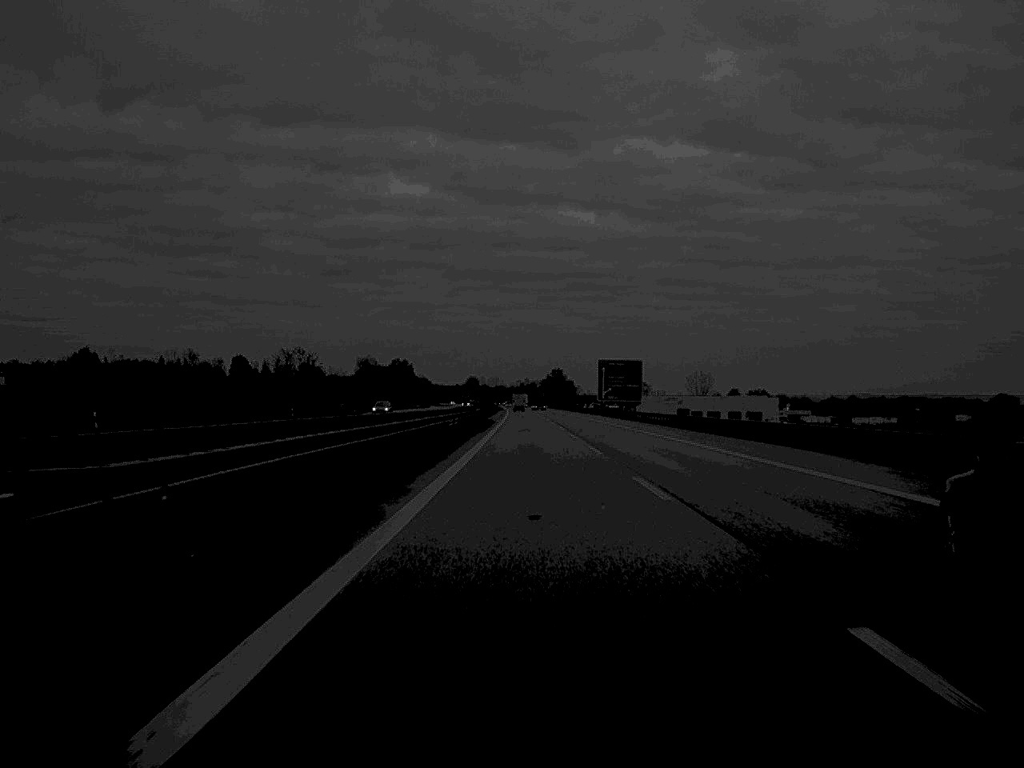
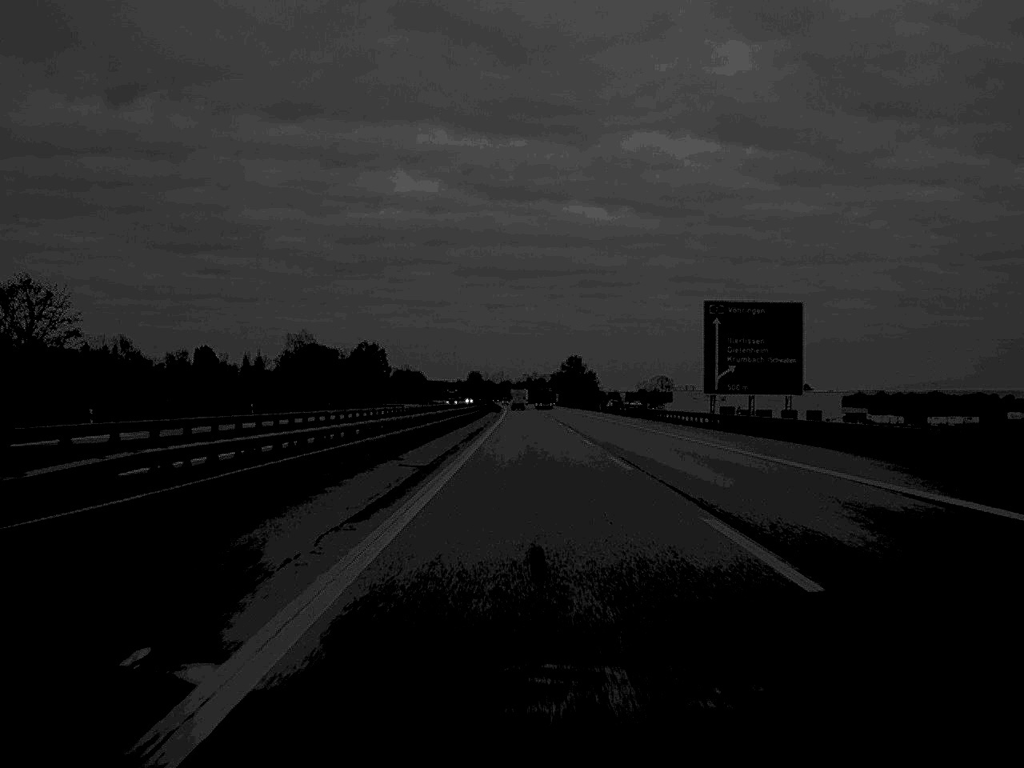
(-0.3, +99.0) m; 0°
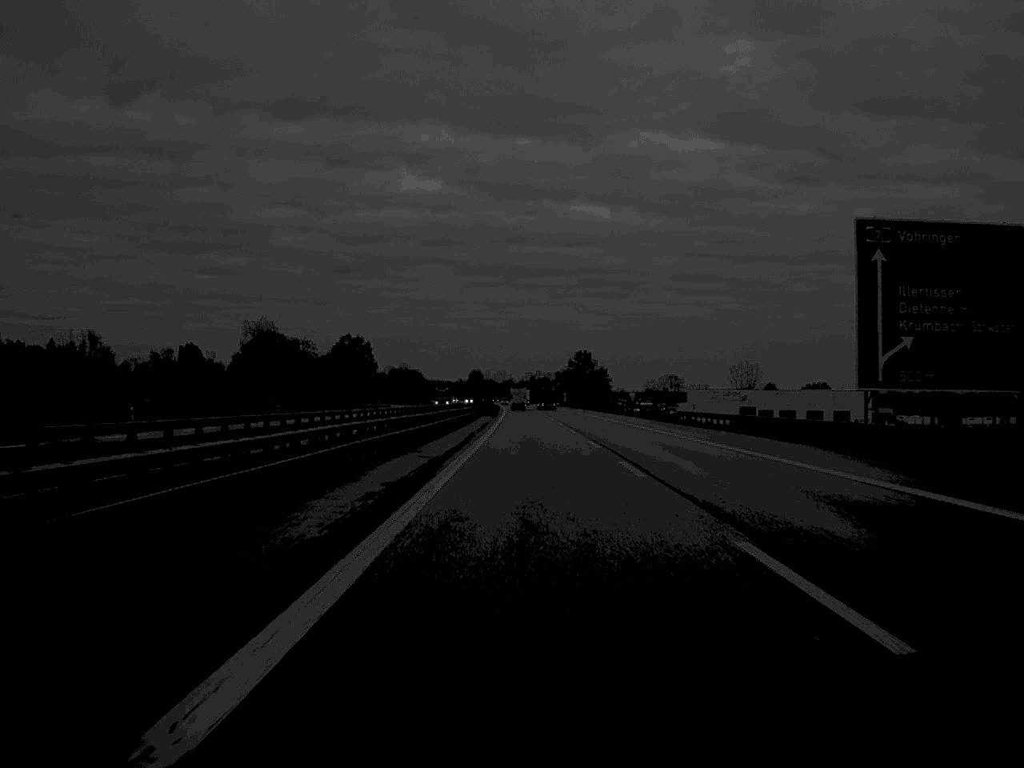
(0.0, +34.3) m; 0°
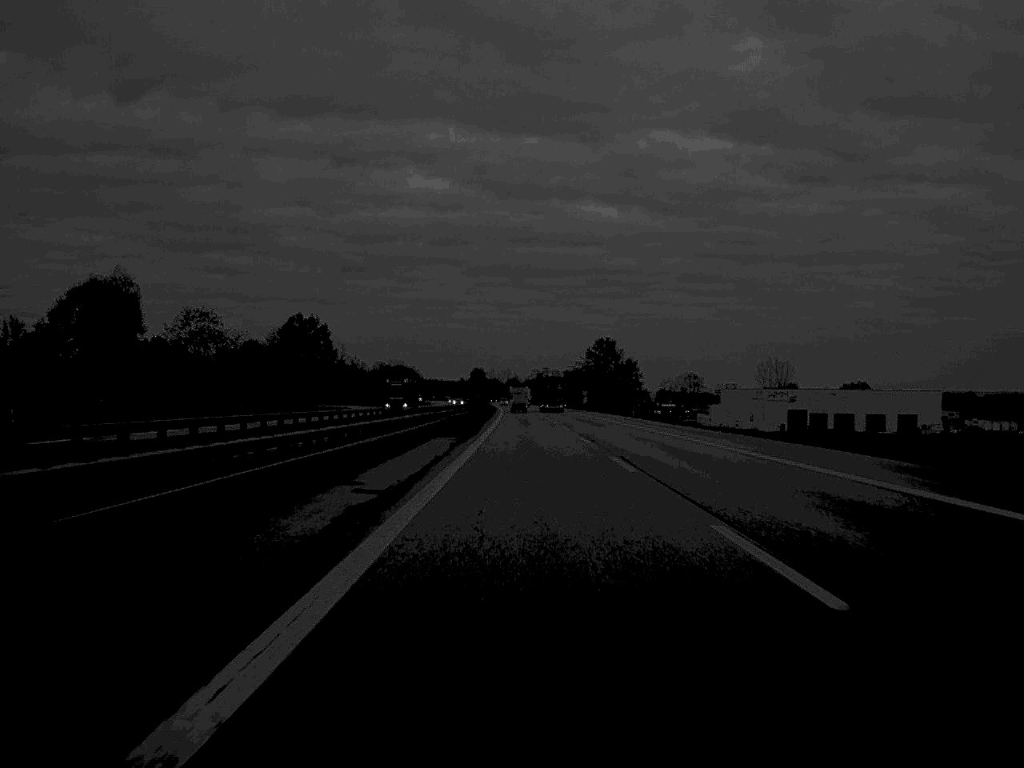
(-0.1, +66.0) m; 0°
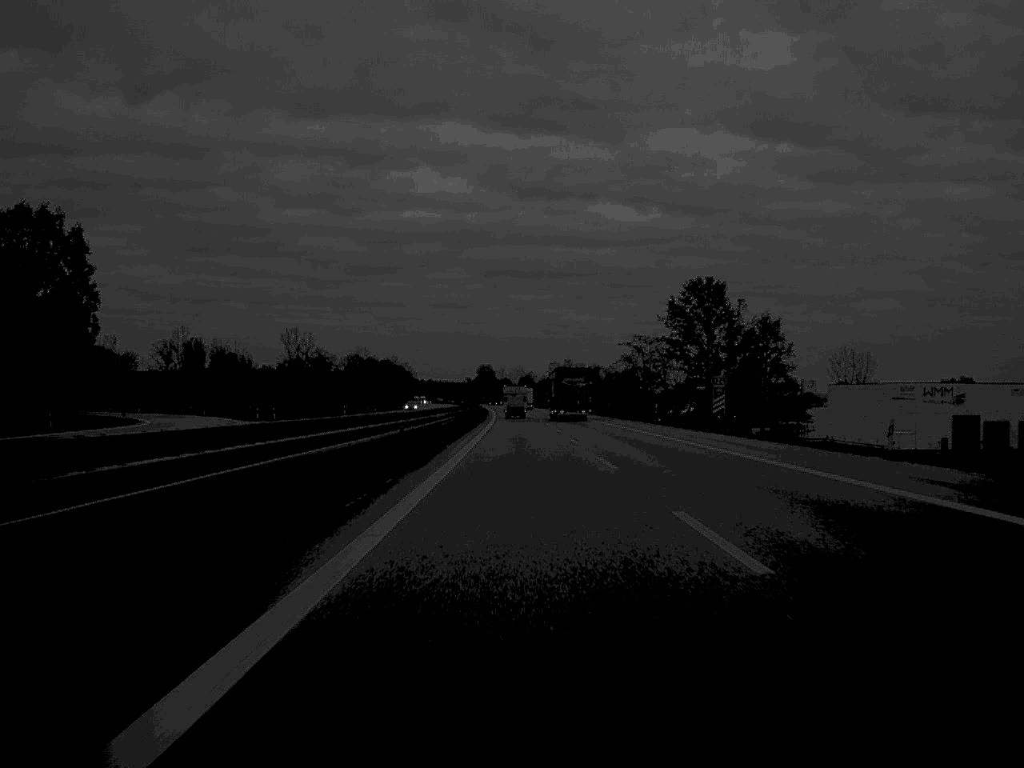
(-0.7, +122.6) m; -1°
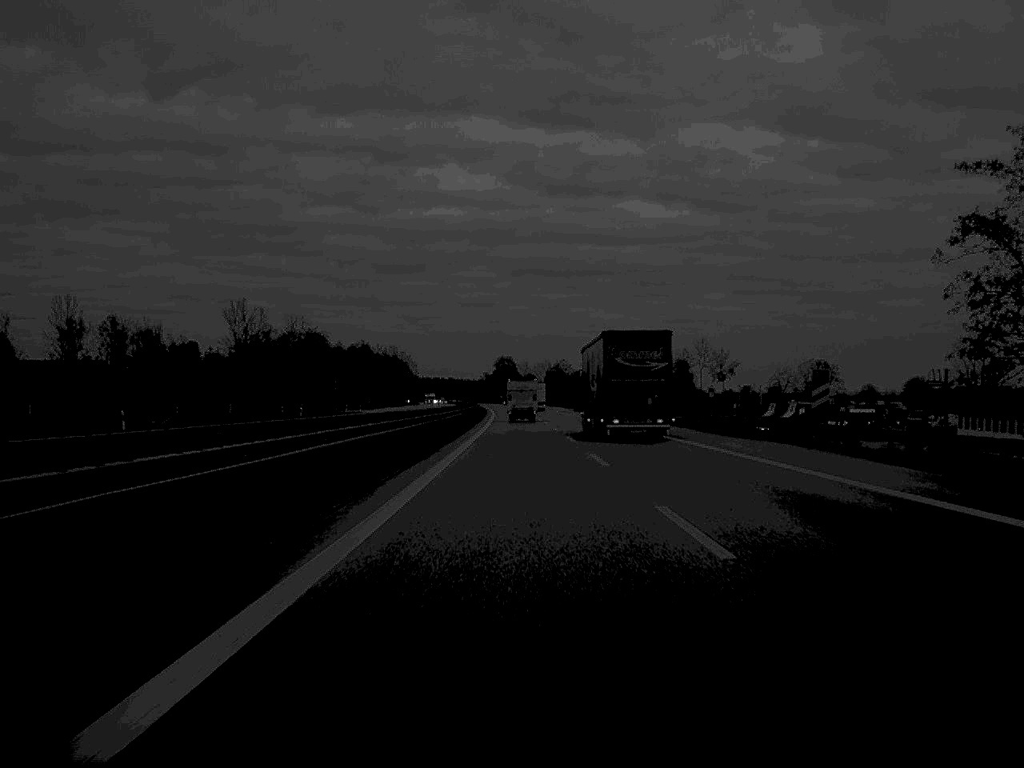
(-1.1, +122.2) m; -1°
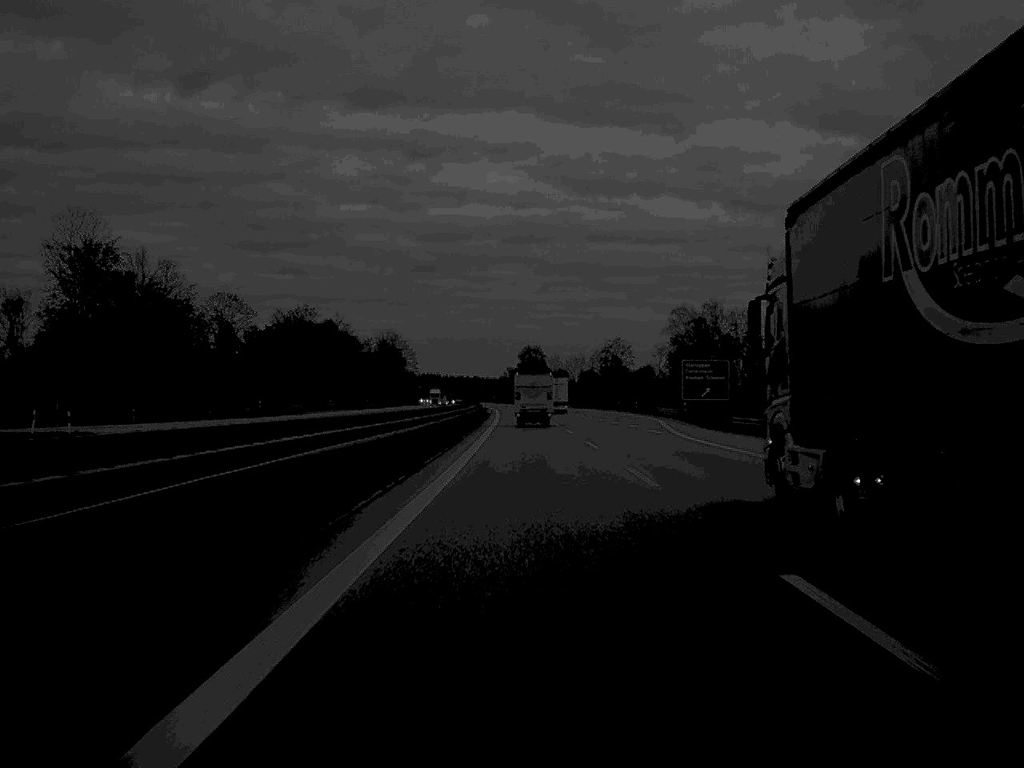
(-1.5, +118.3) m; -1°
